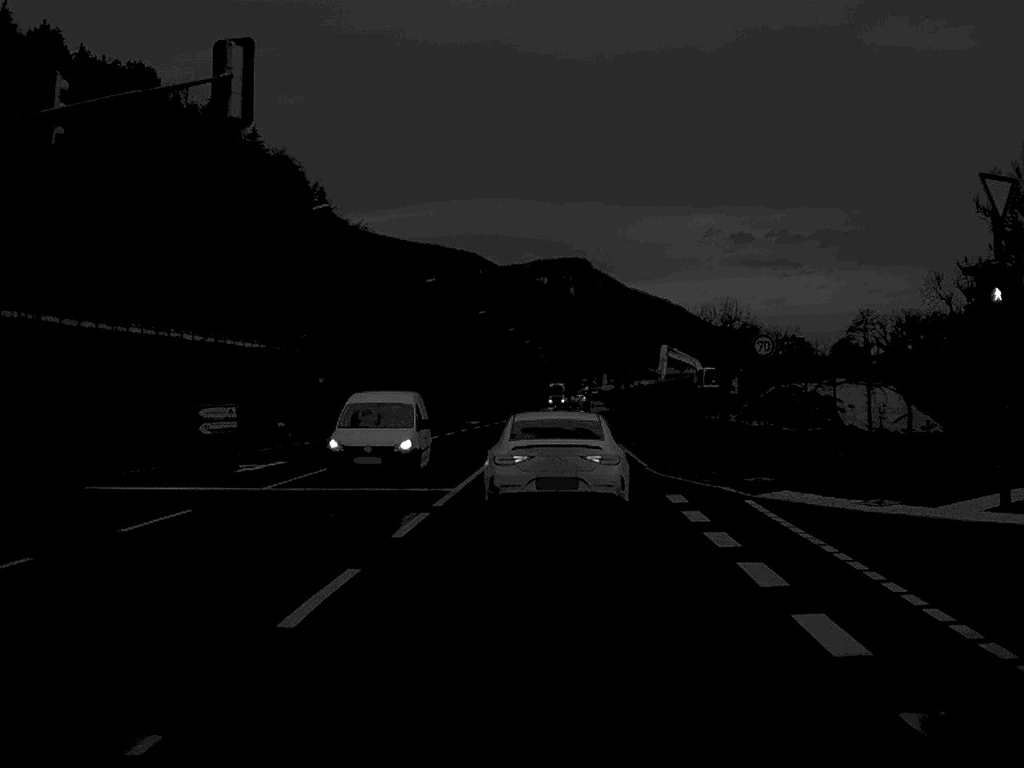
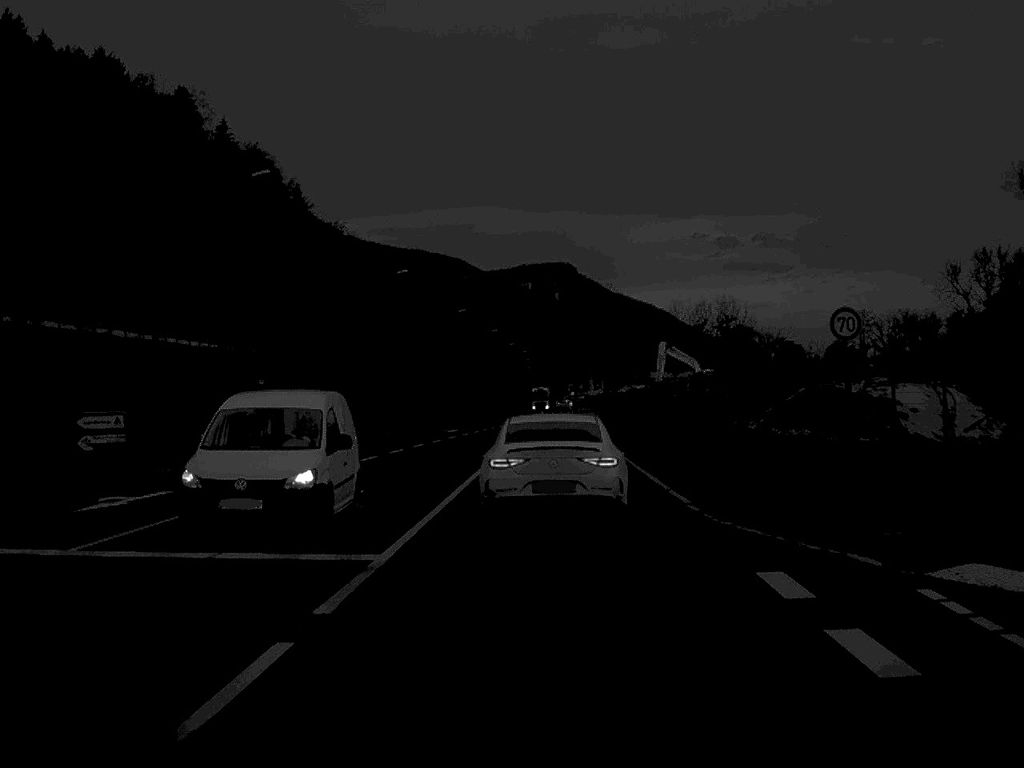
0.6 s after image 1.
(+0.1, +9.6) m; +1°
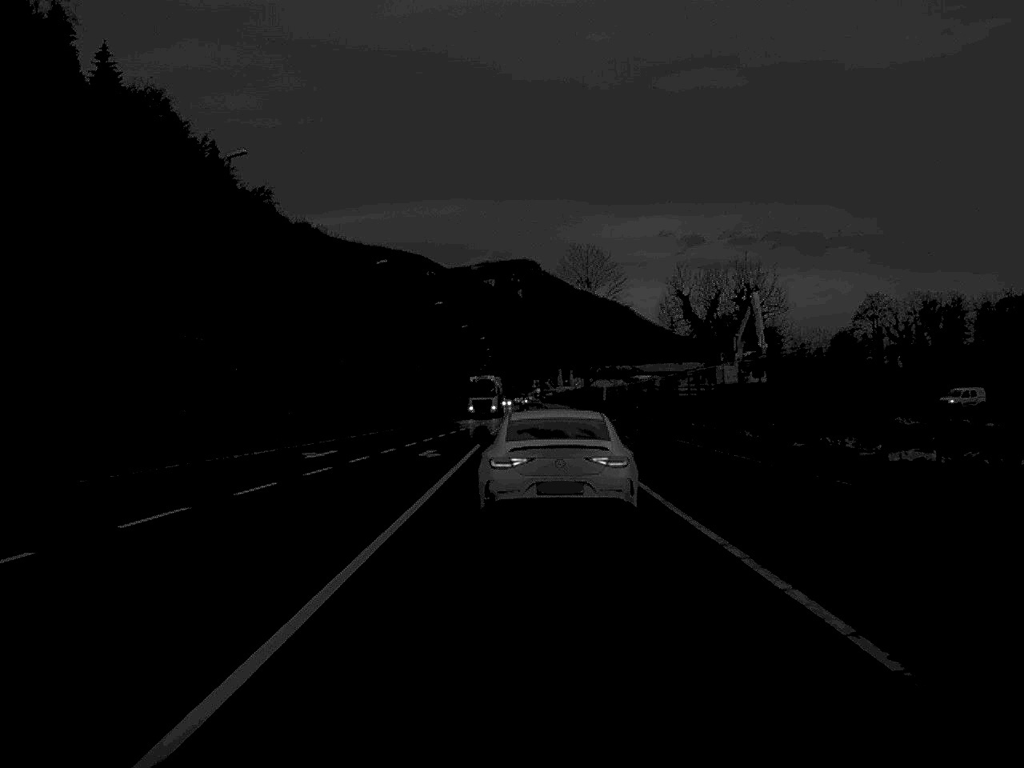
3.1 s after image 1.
(+0.7, +38.3) m; +2°
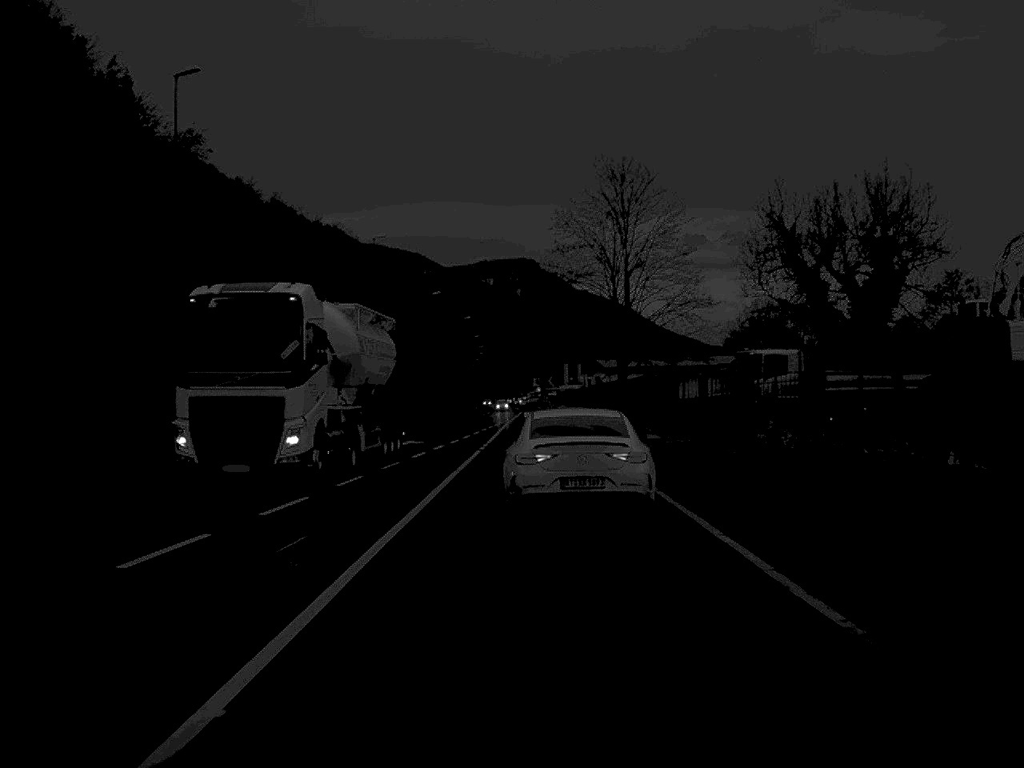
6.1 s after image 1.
(-0.1, +45.5) m; 0°
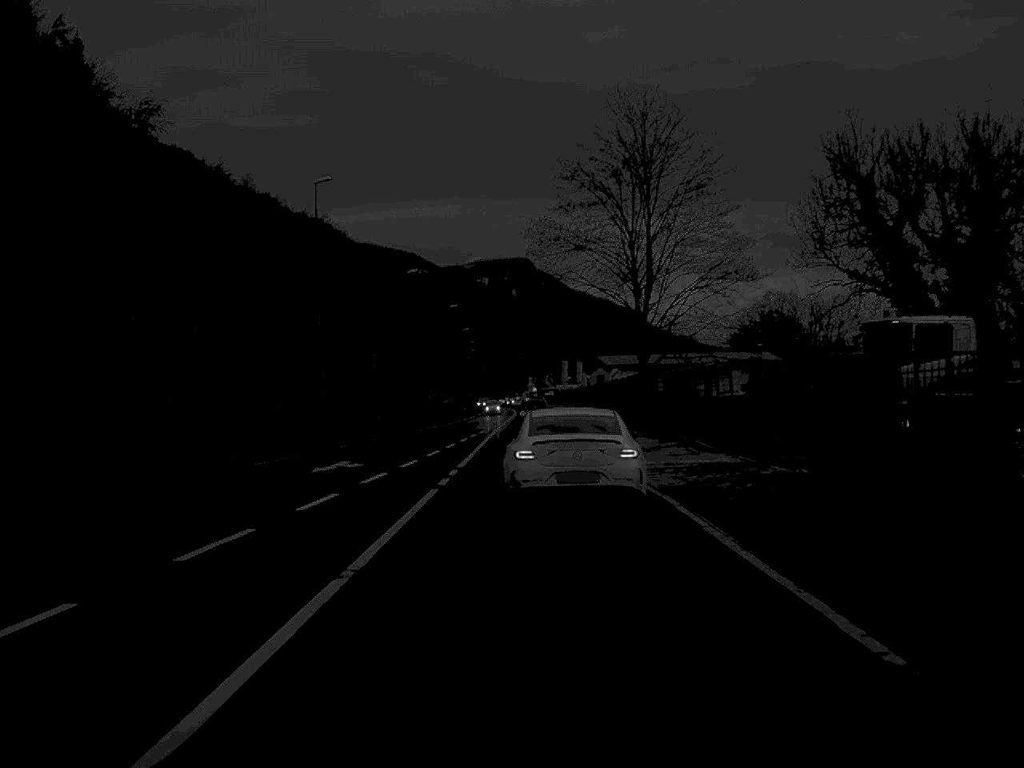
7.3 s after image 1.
(0.0, +17.2) m; 0°
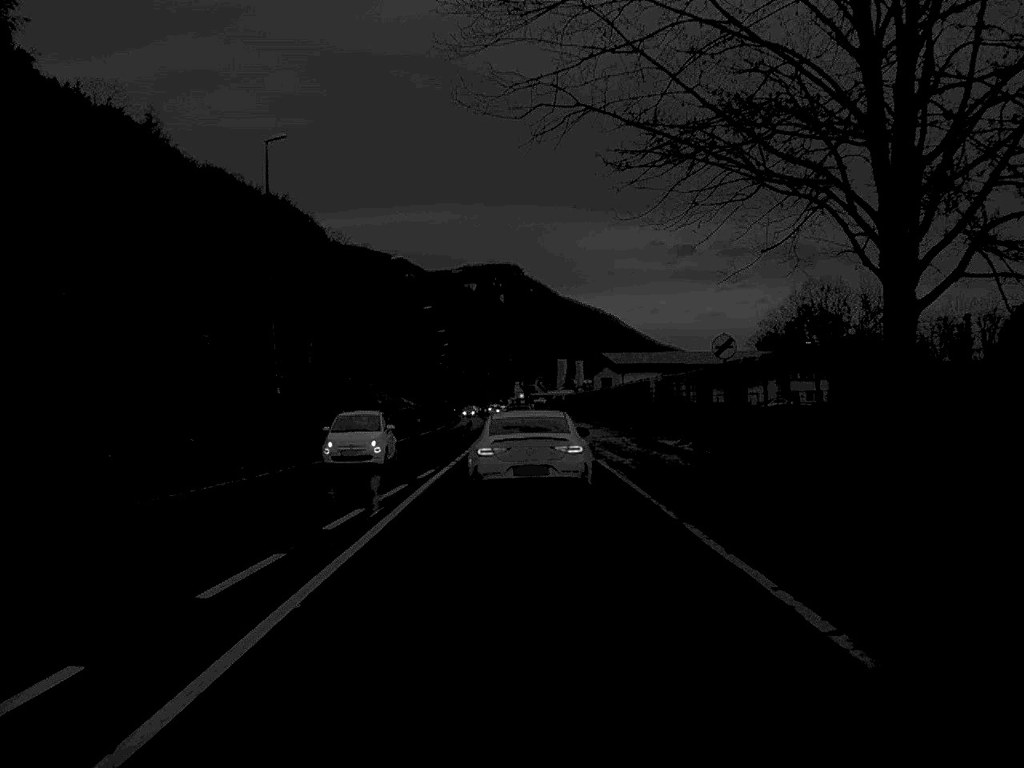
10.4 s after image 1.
(+0.2, +43.7) m; +1°
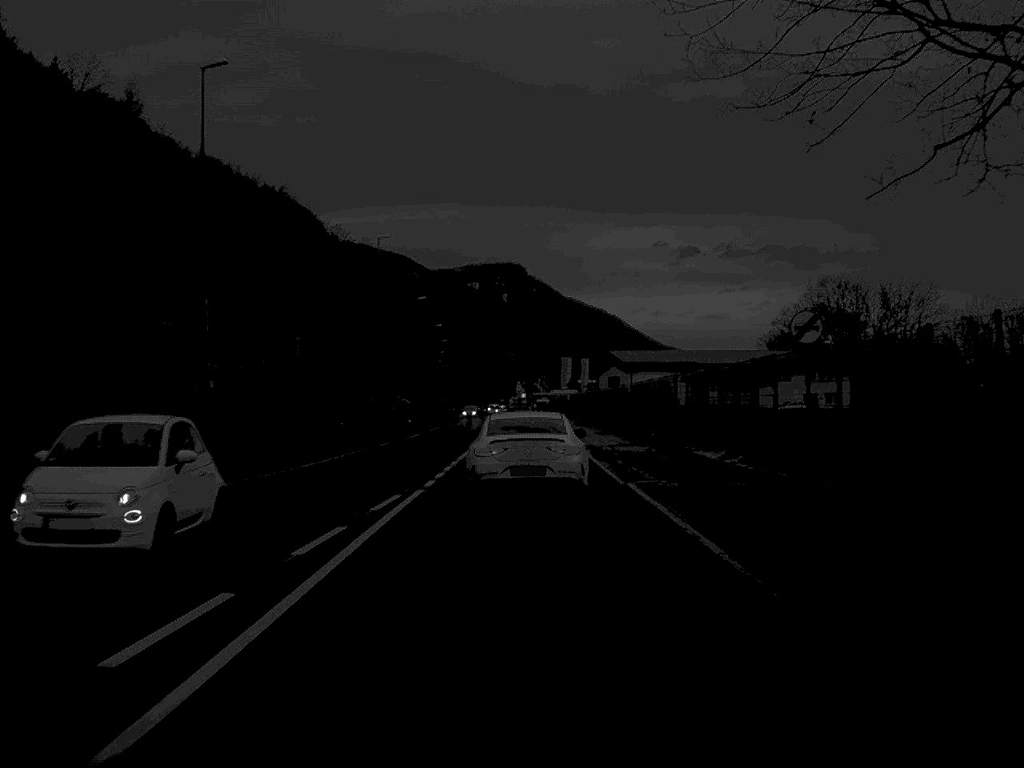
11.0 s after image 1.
(0.0, +8.8) m; 0°
